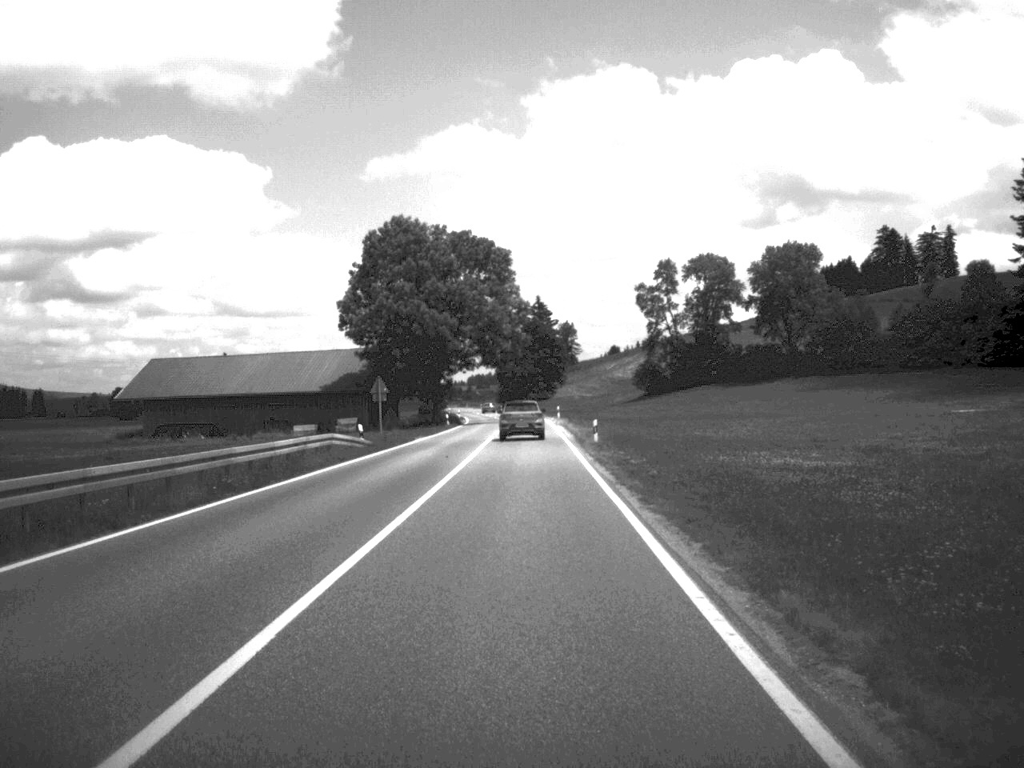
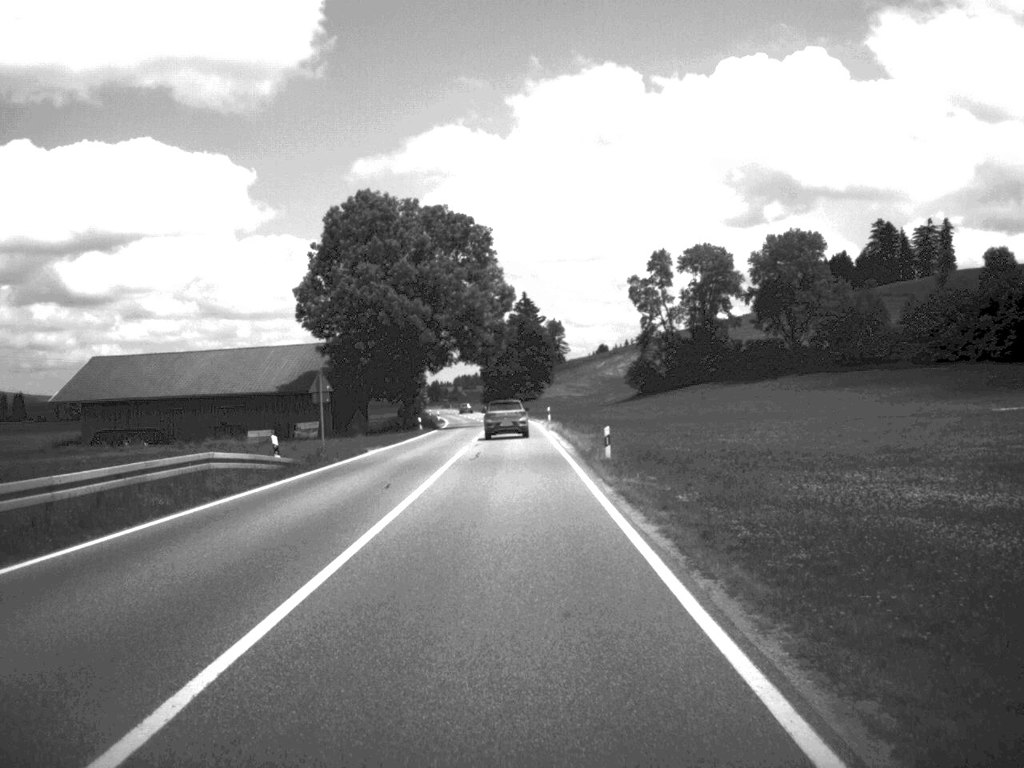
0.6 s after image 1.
(+0.1, +12.6) m; +1°
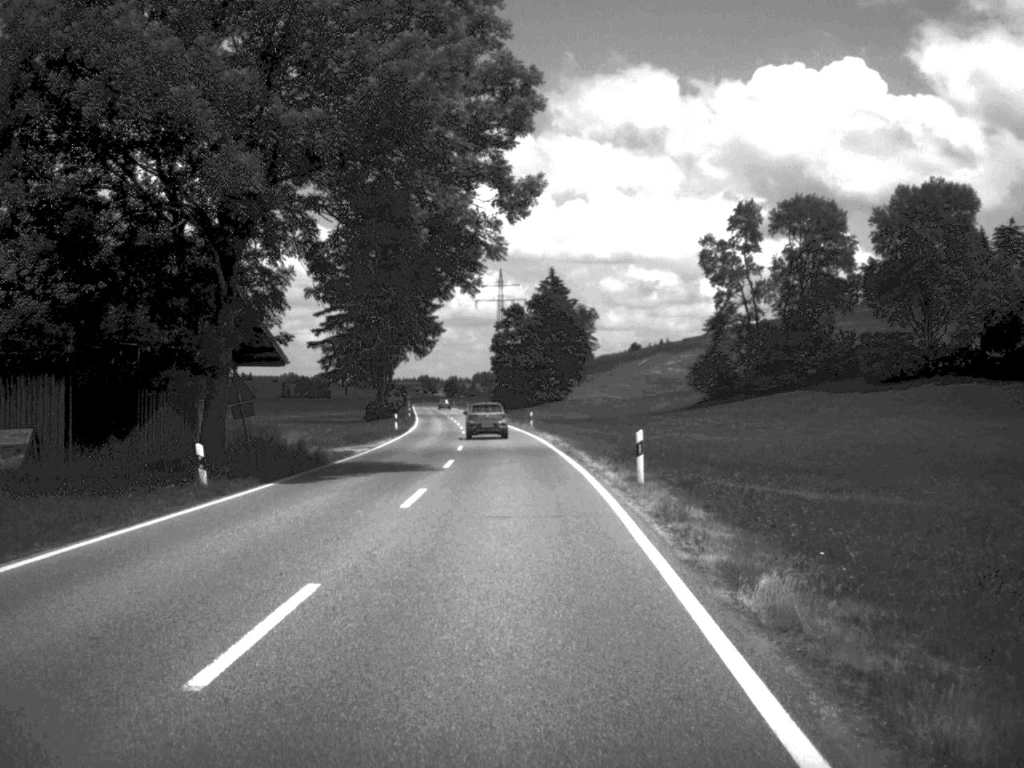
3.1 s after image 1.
(-0.4, +55.4) m; -1°
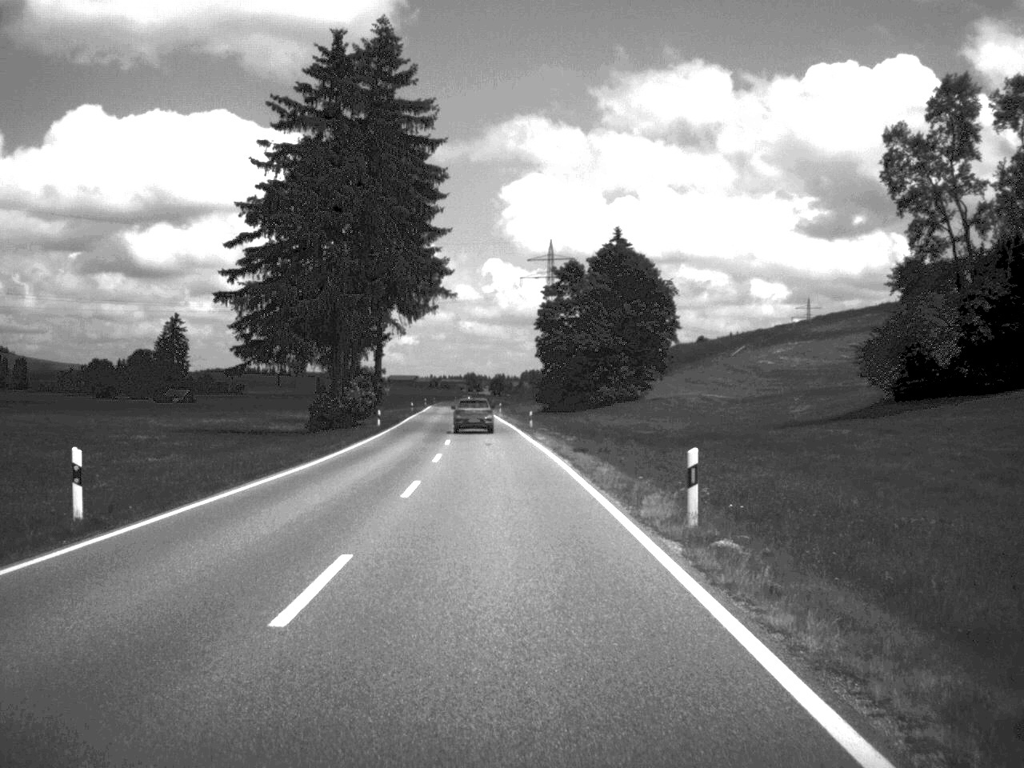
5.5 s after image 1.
(-1.2, +56.7) m; -2°
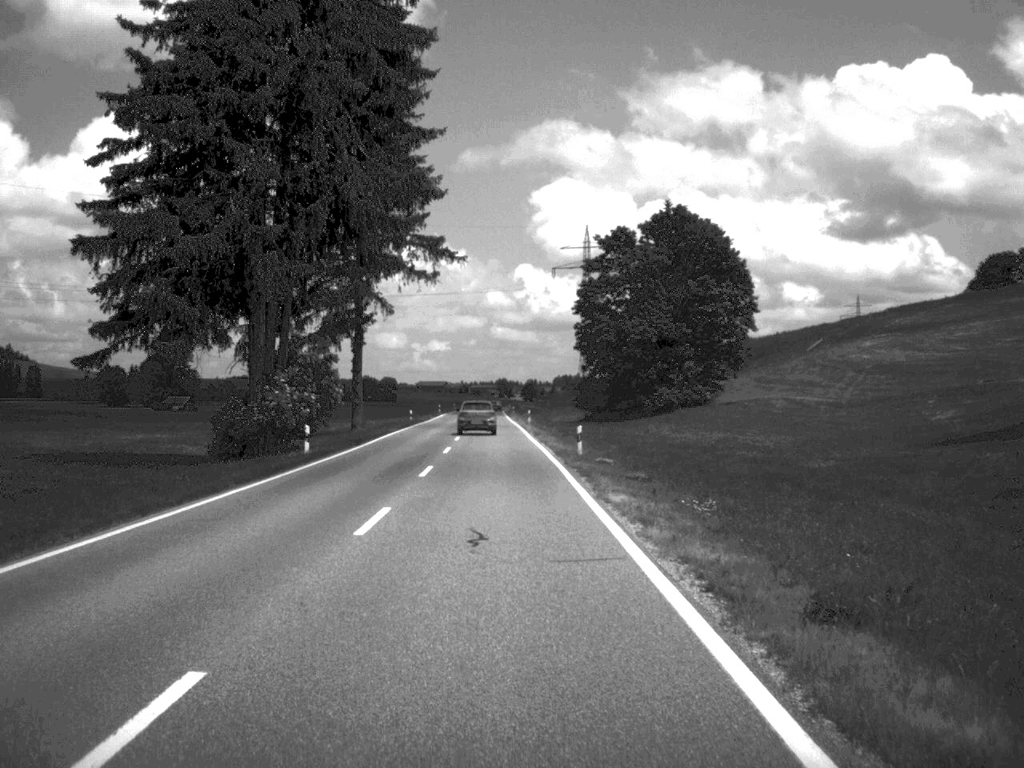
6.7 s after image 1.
(-0.4, +28.9) m; -2°
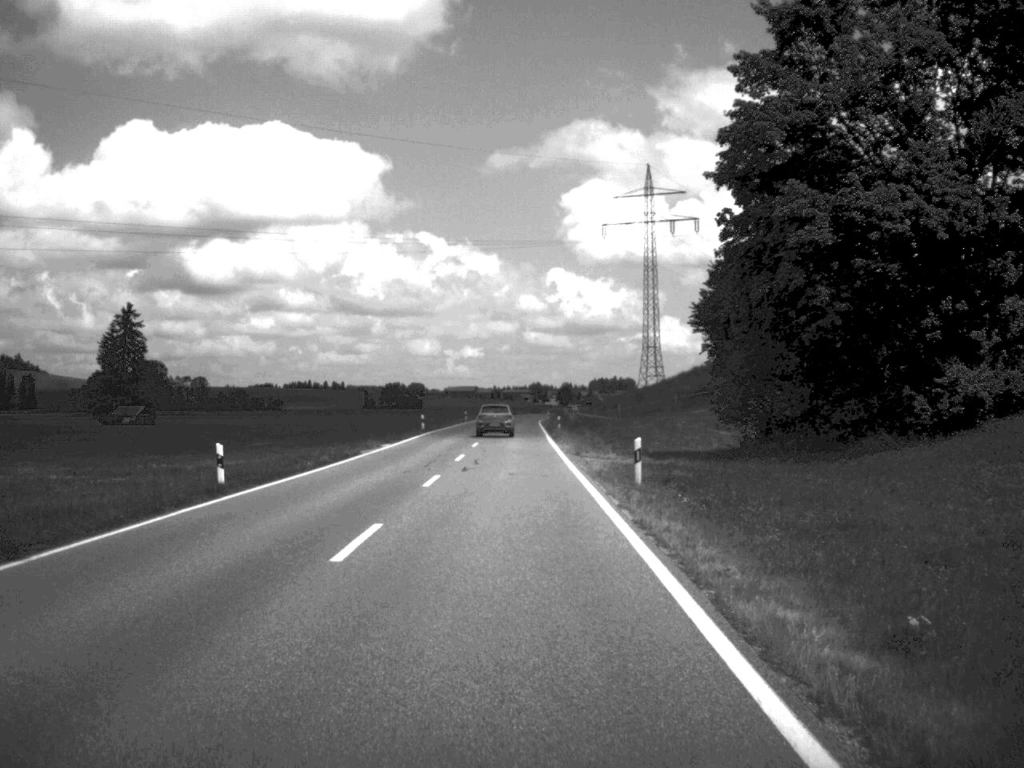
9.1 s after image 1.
(-1.3, +61.4) m; -2°
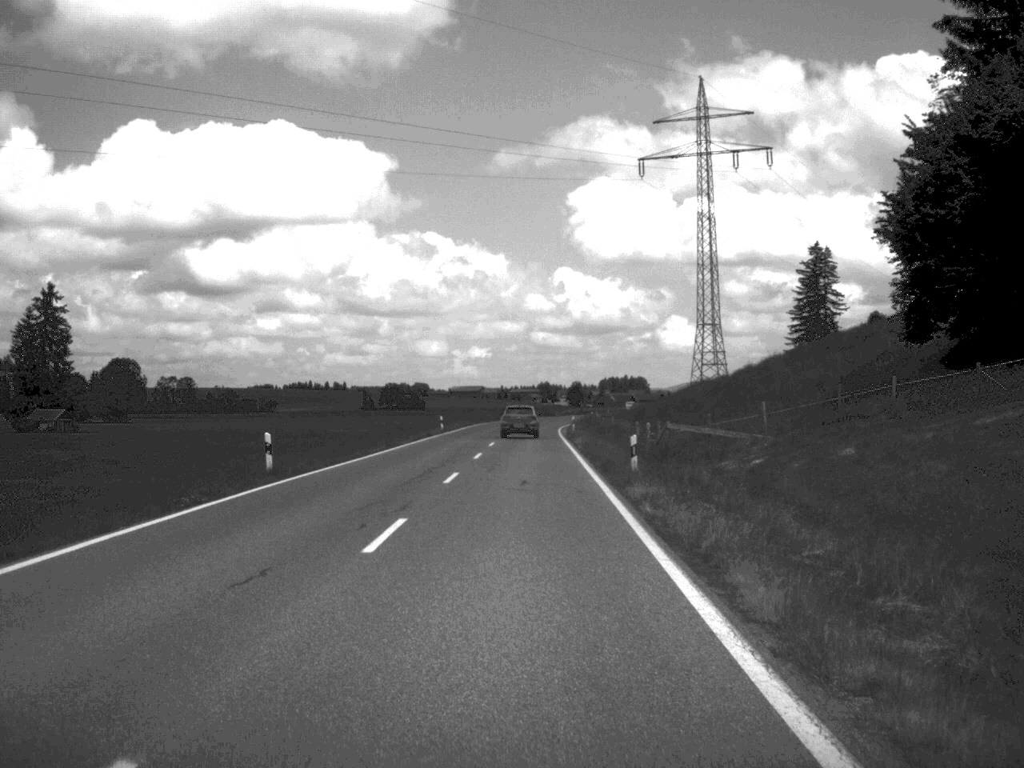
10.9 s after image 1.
(-0.3, +46.0) m; -1°
